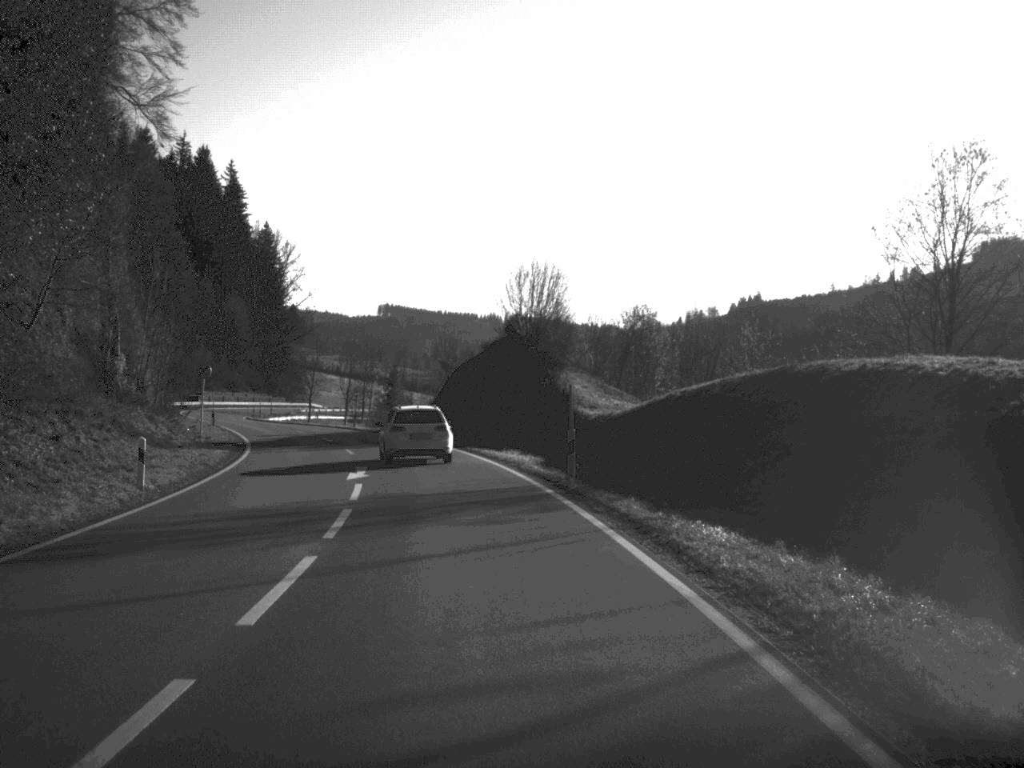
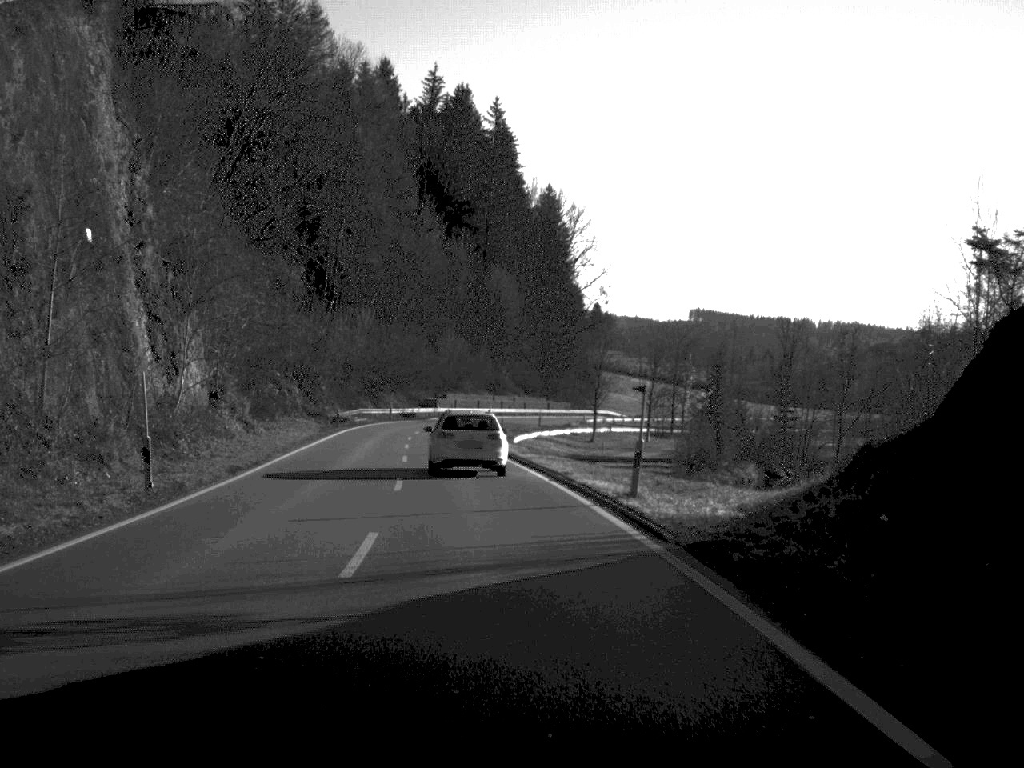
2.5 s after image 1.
(-6.2, +51.2) m; -14°
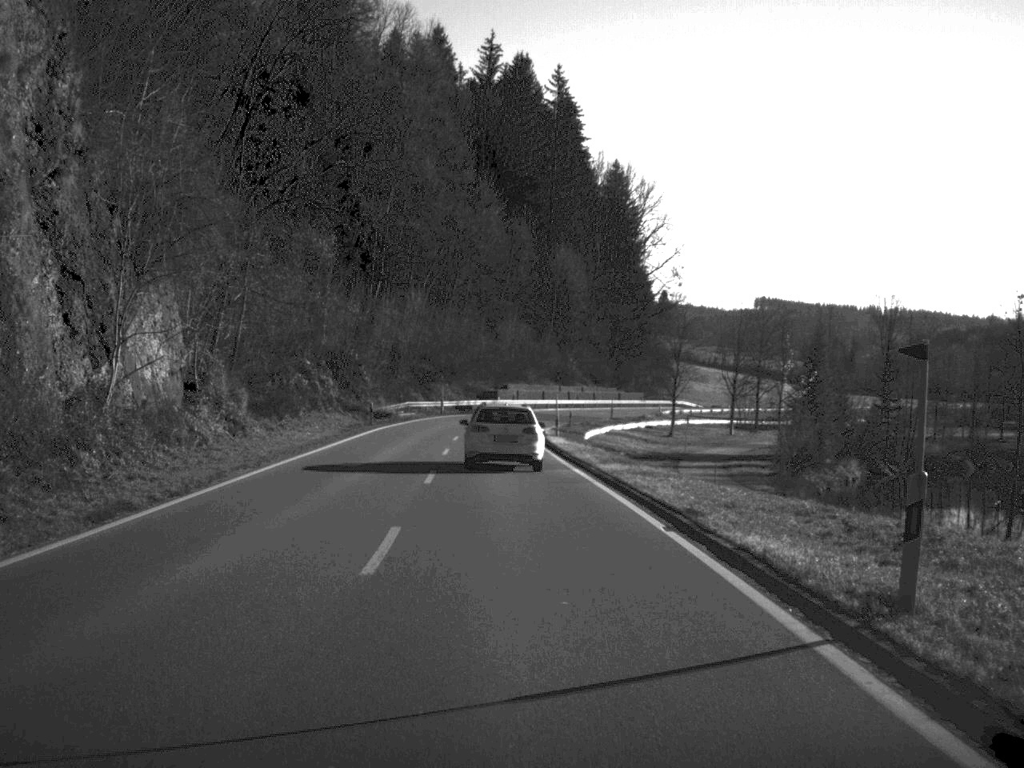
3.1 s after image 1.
(-0.3, +12.3) m; -3°
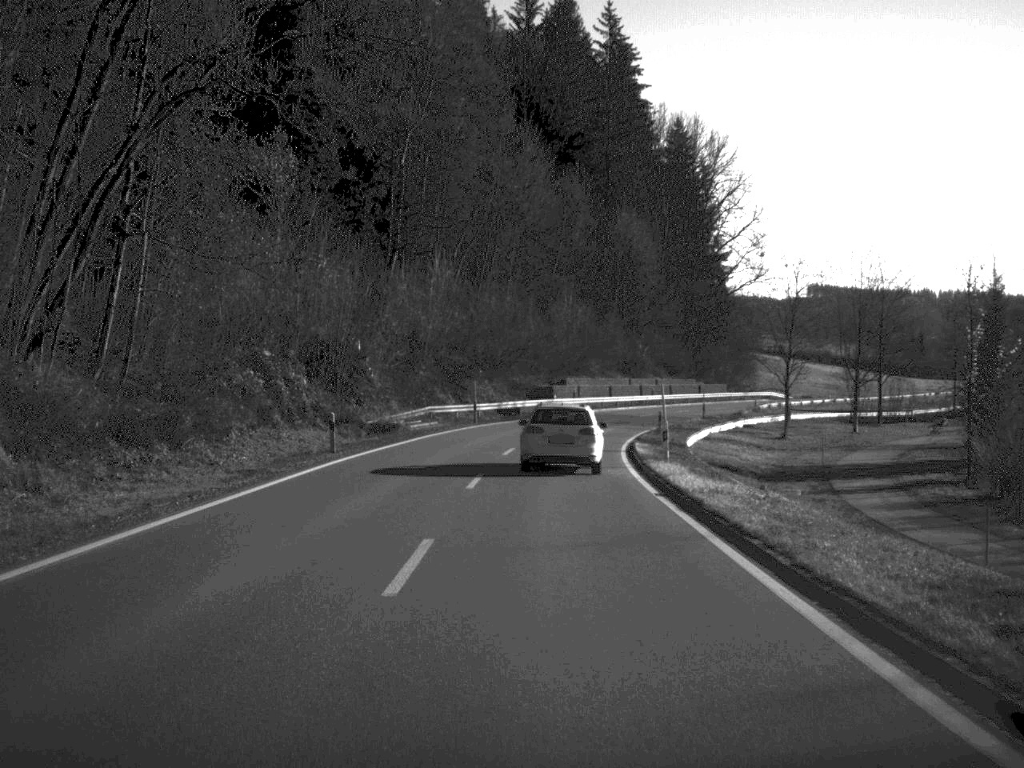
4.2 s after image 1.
(-0.6, +24.9) m; -2°
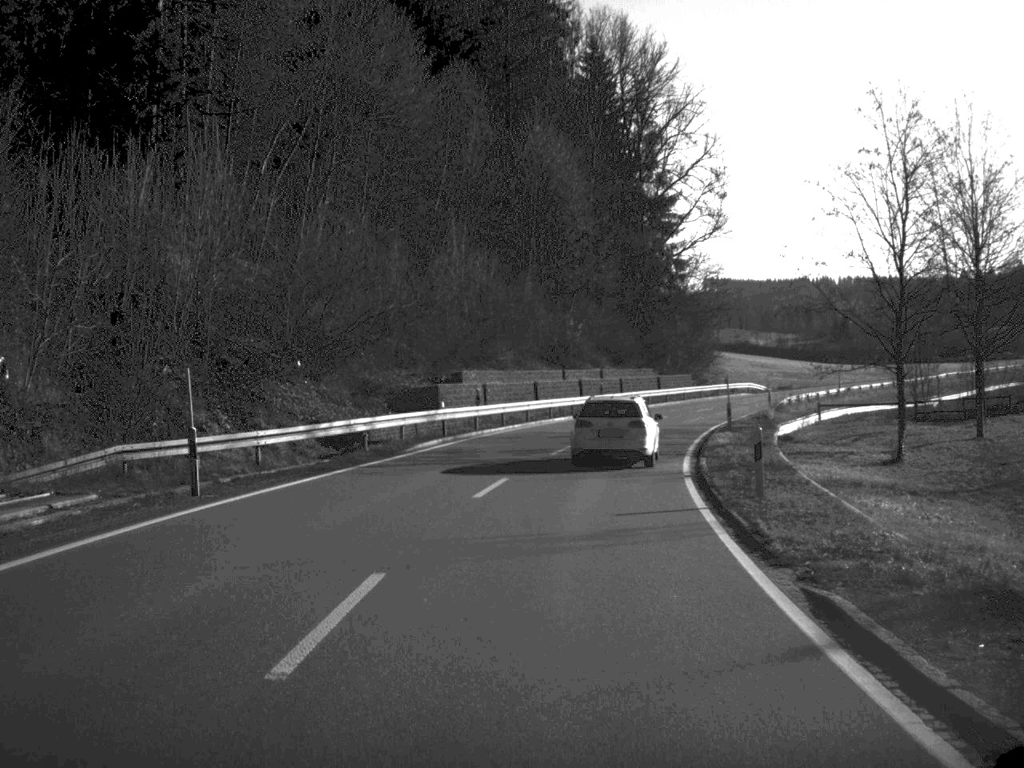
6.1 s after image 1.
(+1.2, +38.6) m; +5°
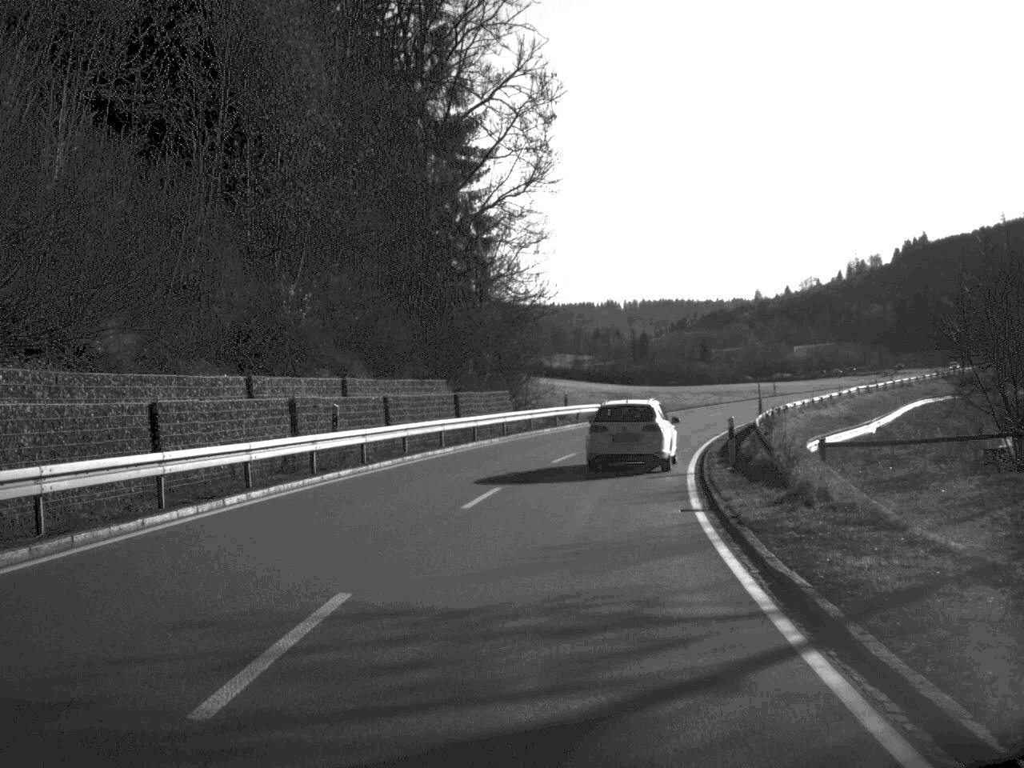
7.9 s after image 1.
(+3.0, +36.2) m; +10°
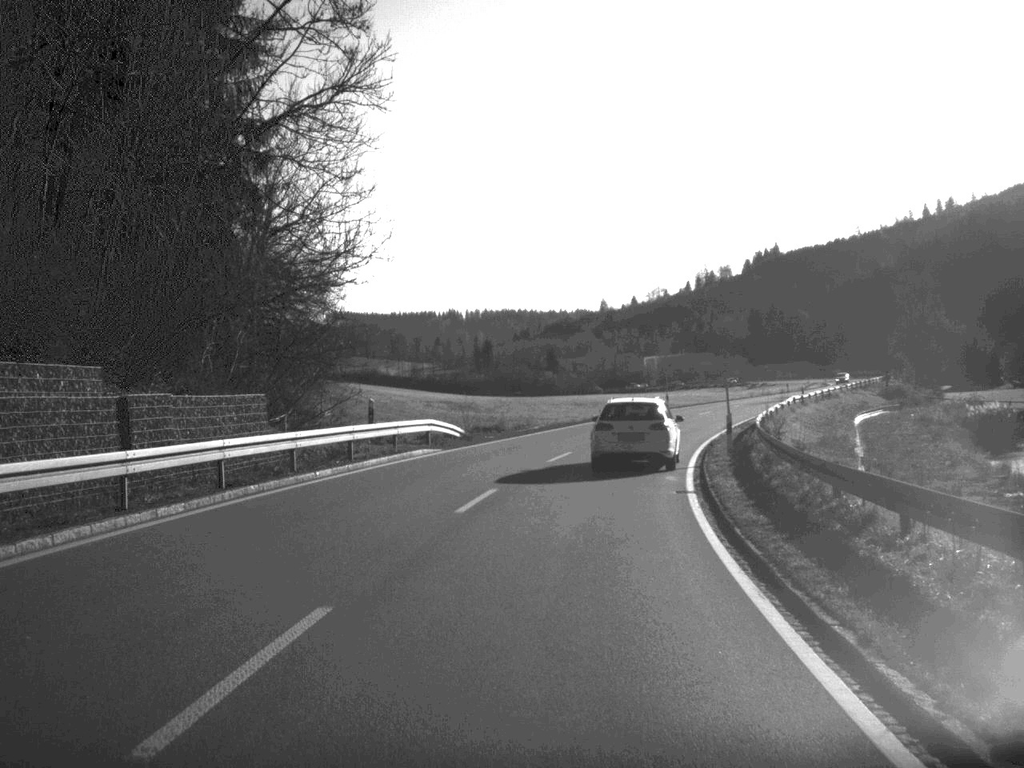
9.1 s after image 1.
(+1.5, +24.4) m; +7°
